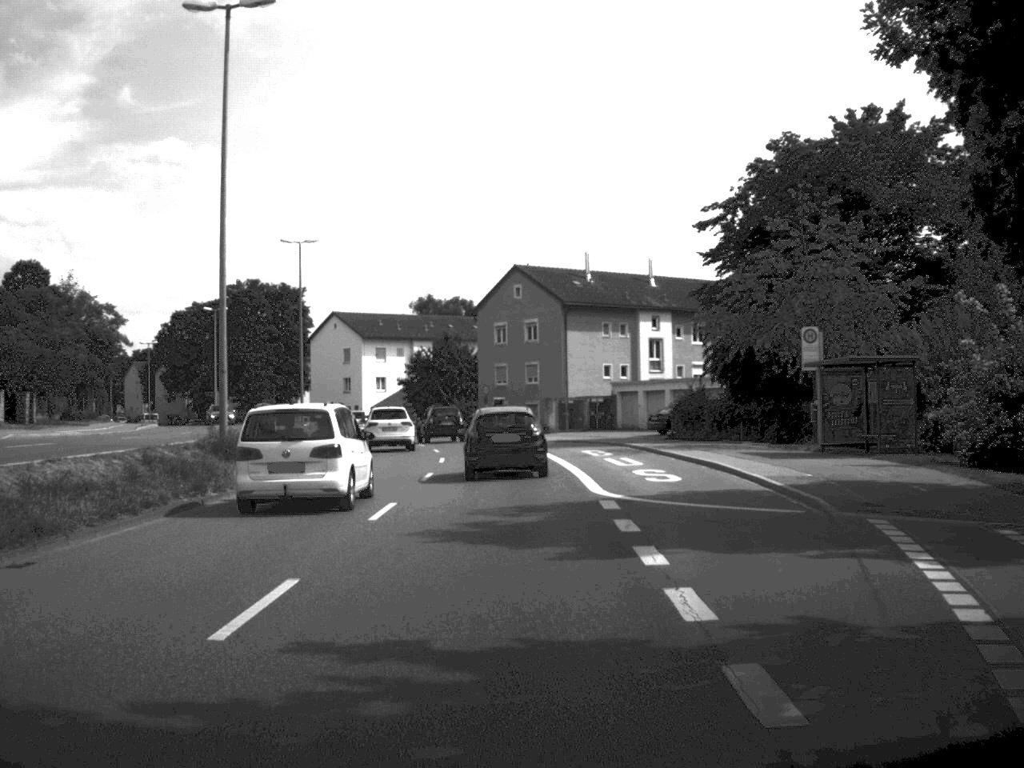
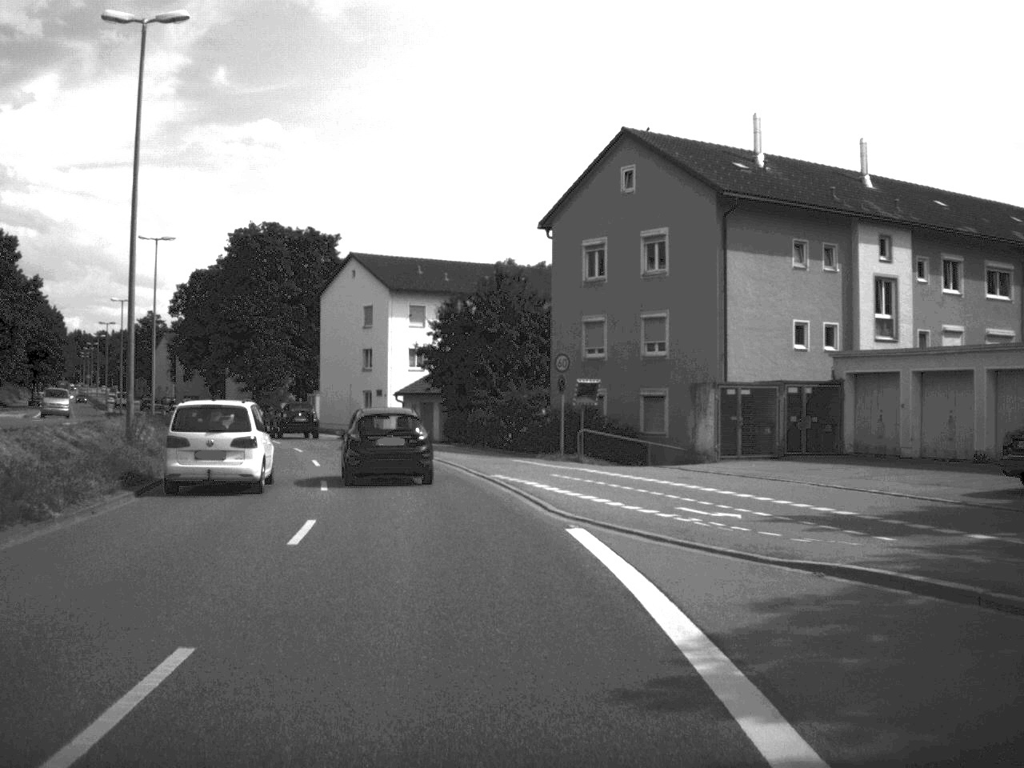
(-0.6, +38.9) m; -4°
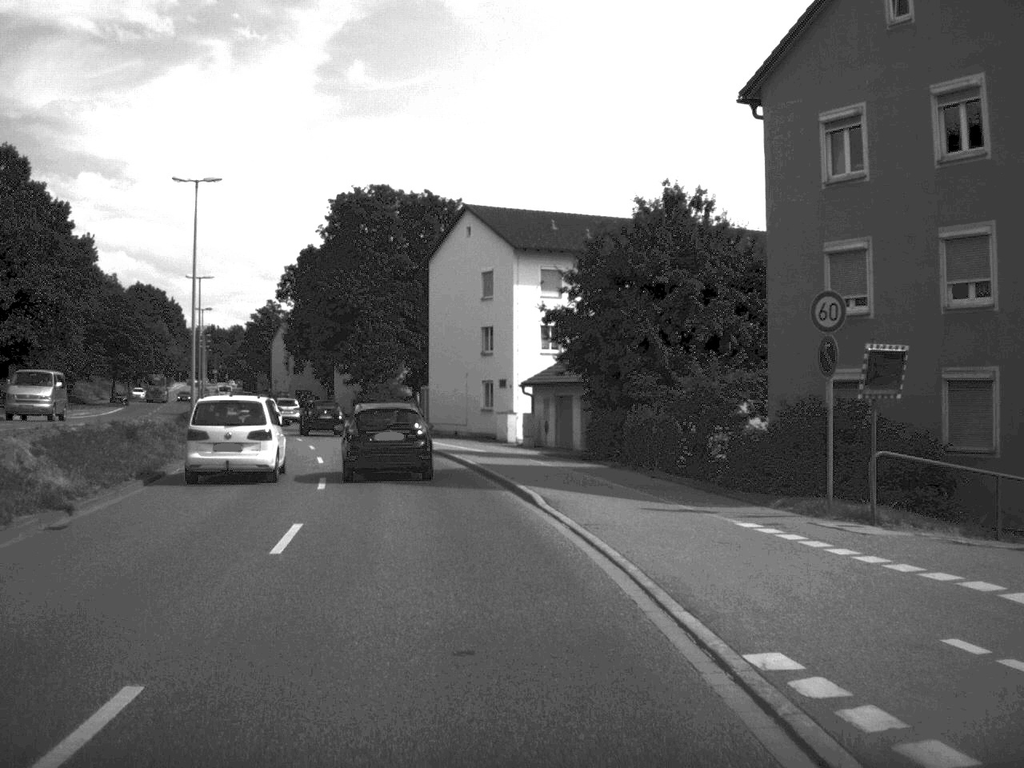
(-1.0, +18.8) m; -7°
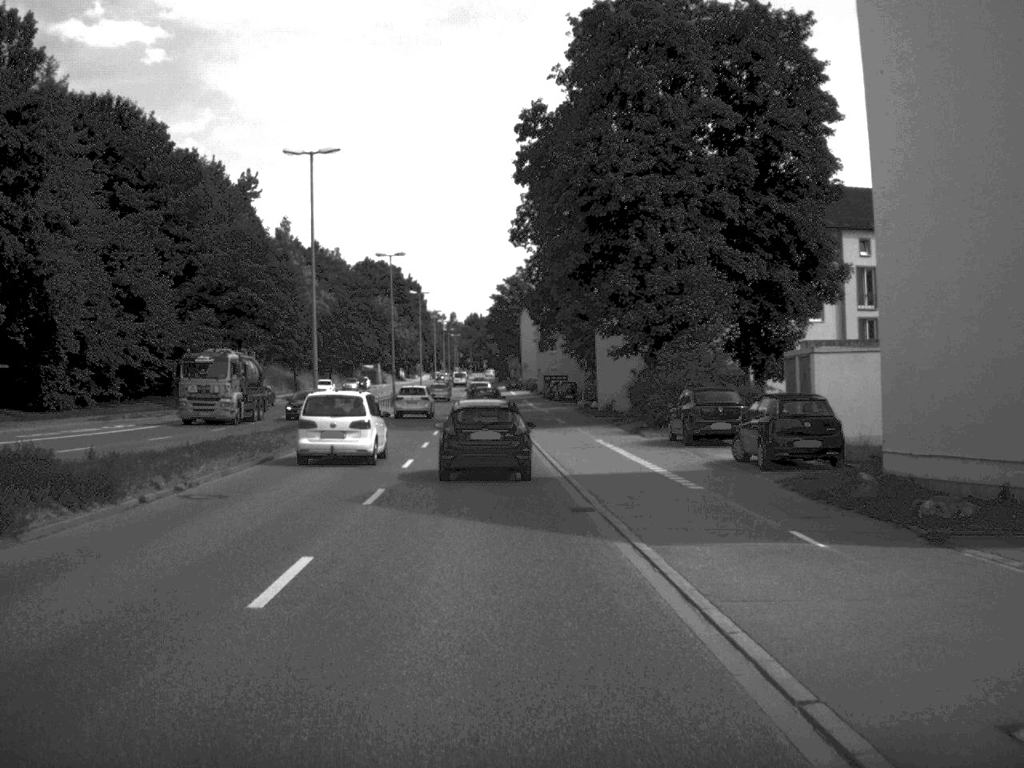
(-6.3, +47.6) m; -12°
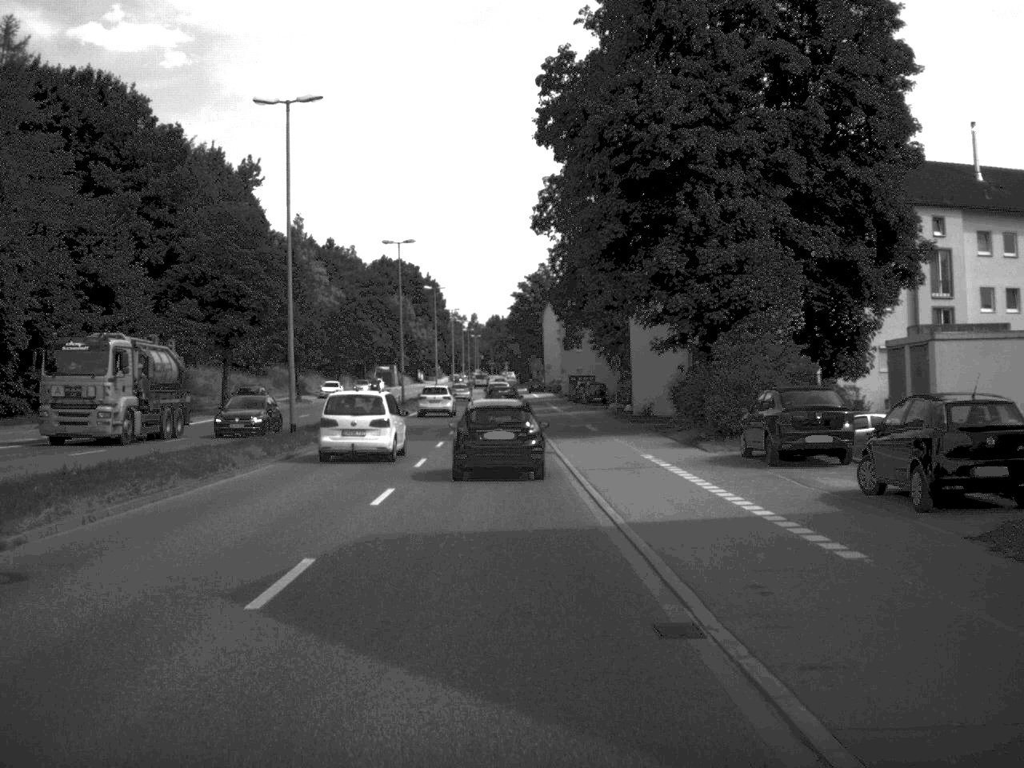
(-0.1, +8.8) m; -1°
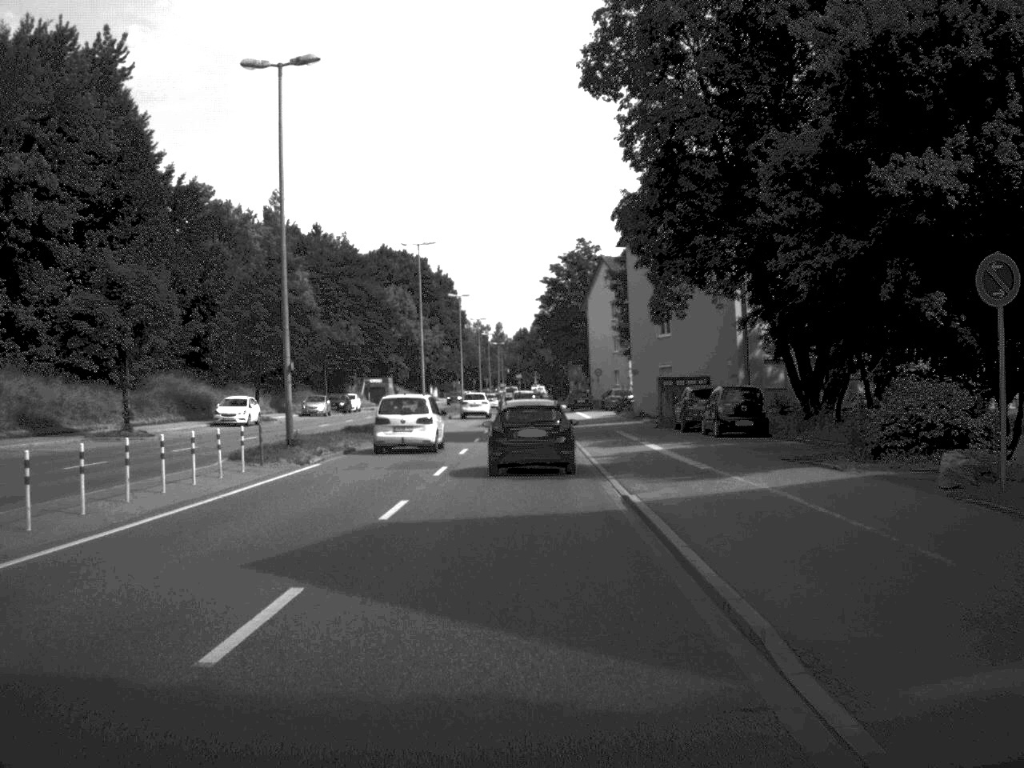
(-0.8, +46.2) m; -1°
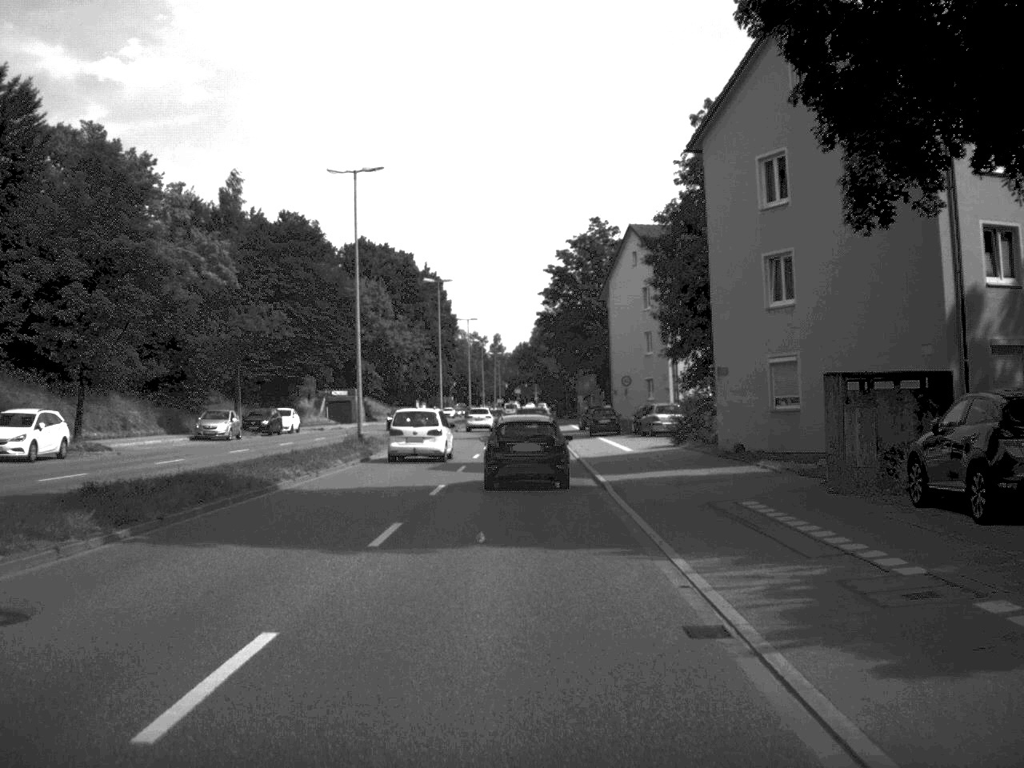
(0.0, +28.1) m; 0°
